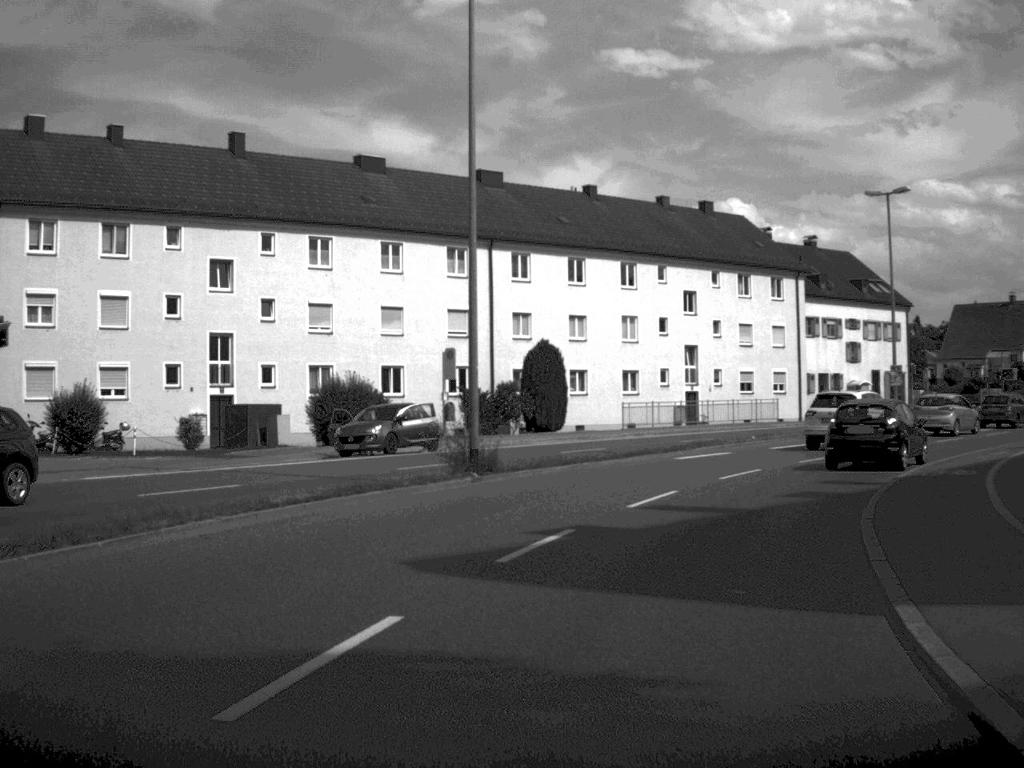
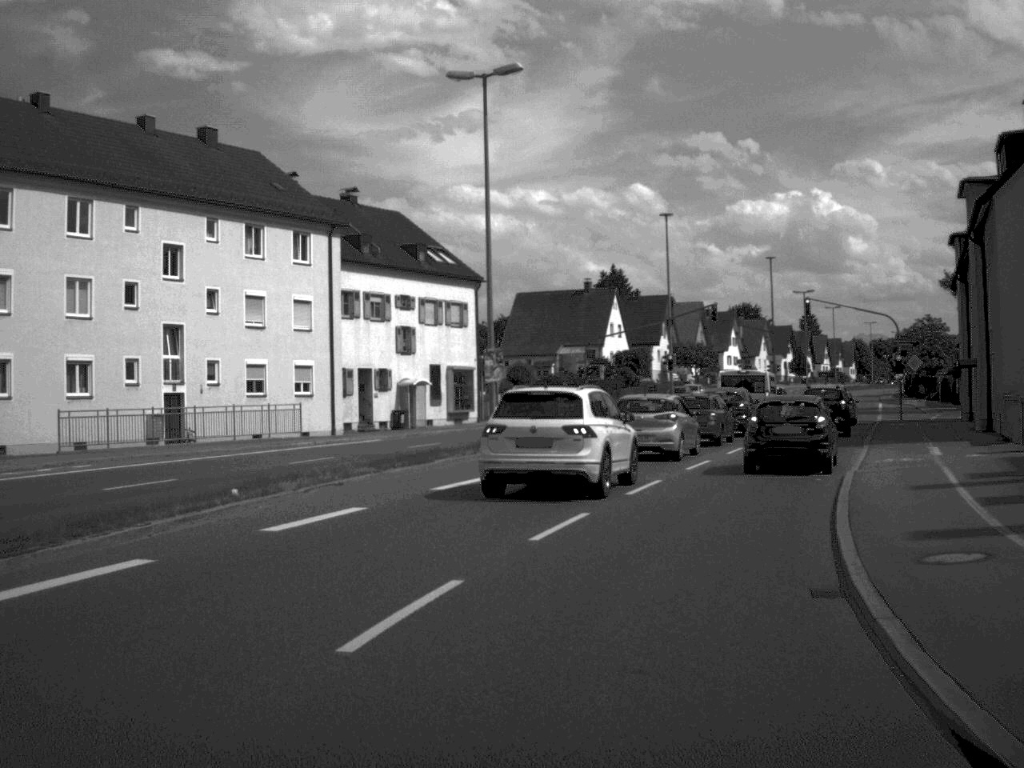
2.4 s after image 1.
(+3.9, +21.1) m; +21°
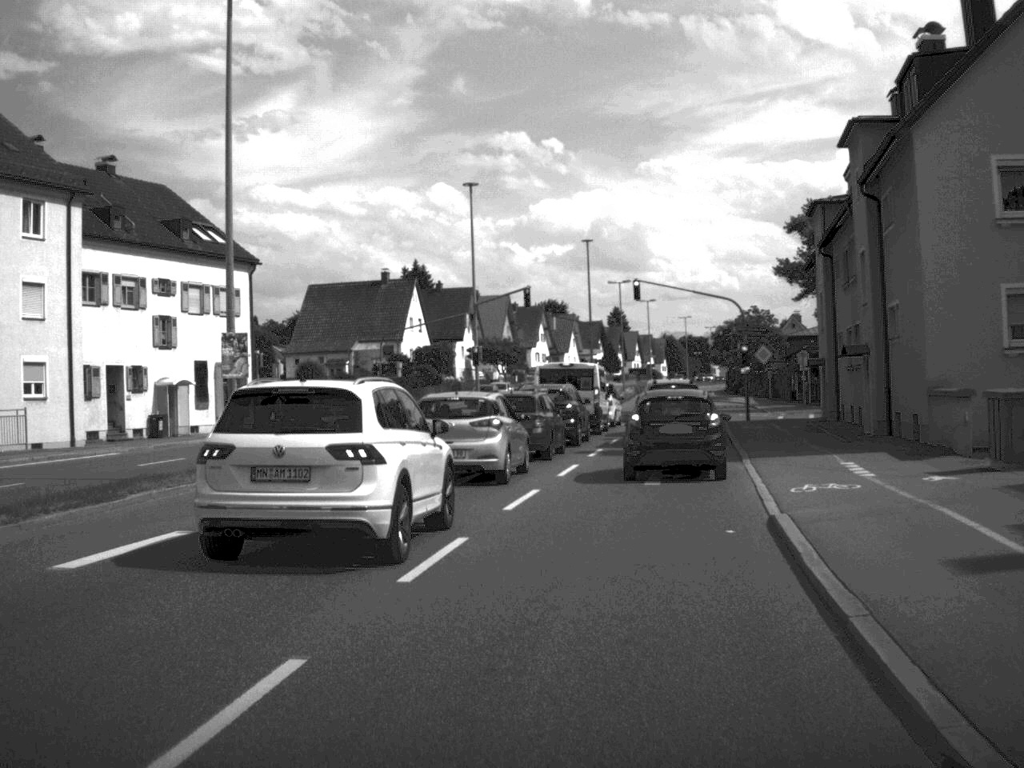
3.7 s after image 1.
(+0.7, +9.0) m; +9°
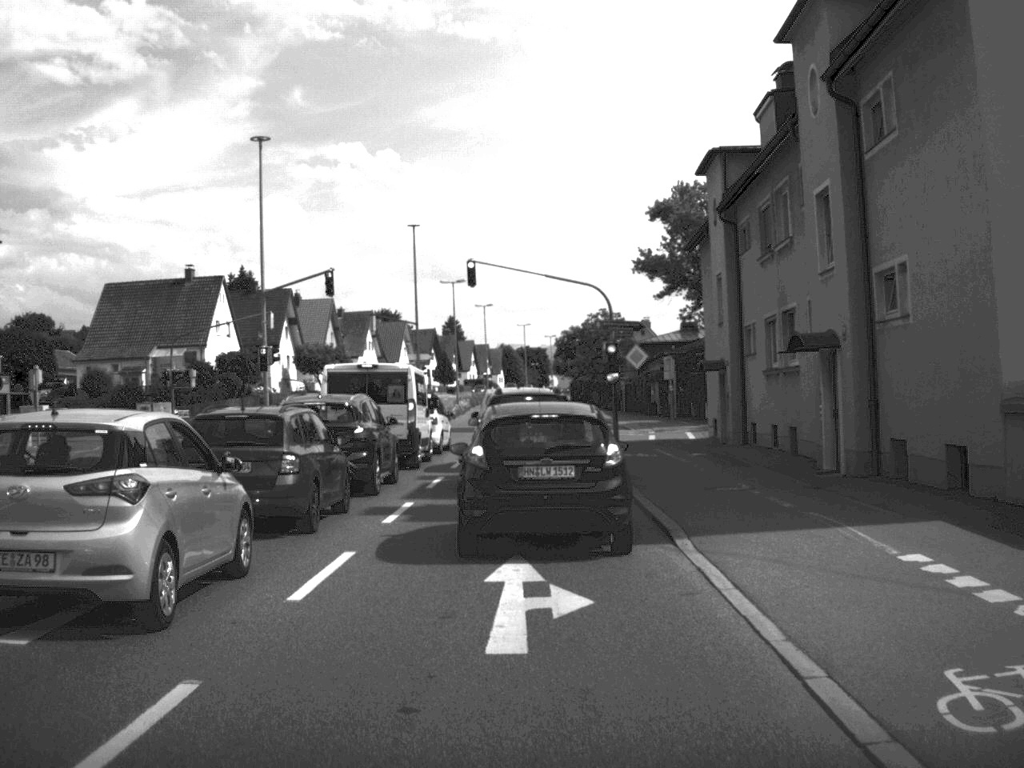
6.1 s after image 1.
(+0.9, +12.2) m; +7°
